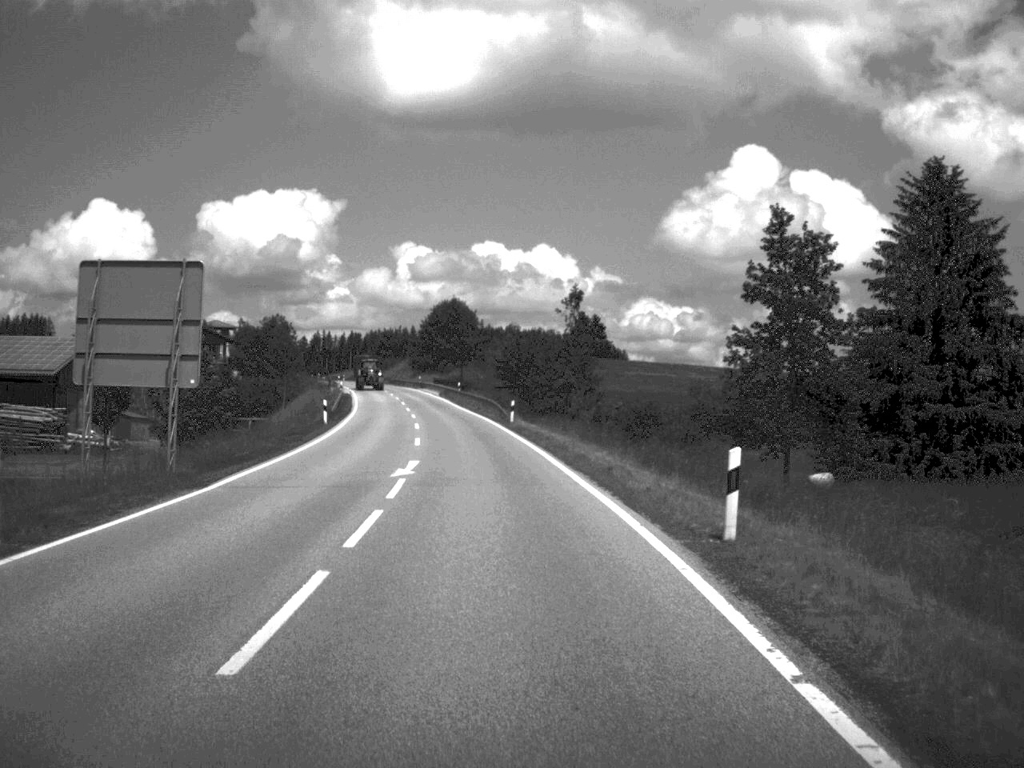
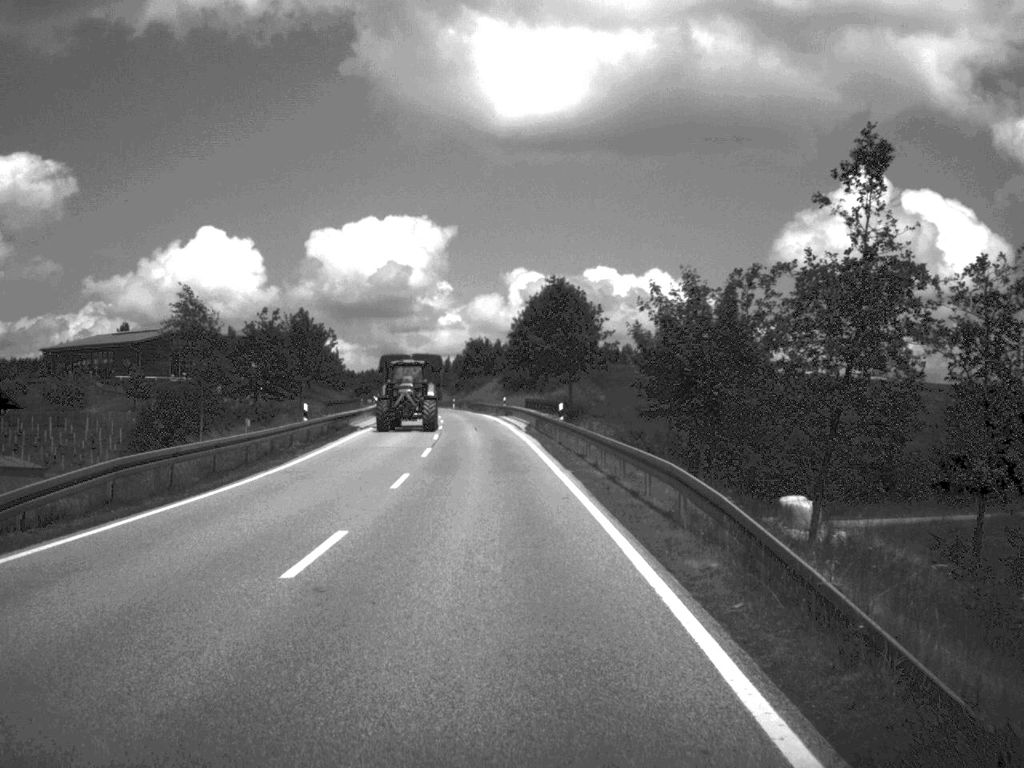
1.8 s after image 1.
(-2.2, +49.2) m; -5°
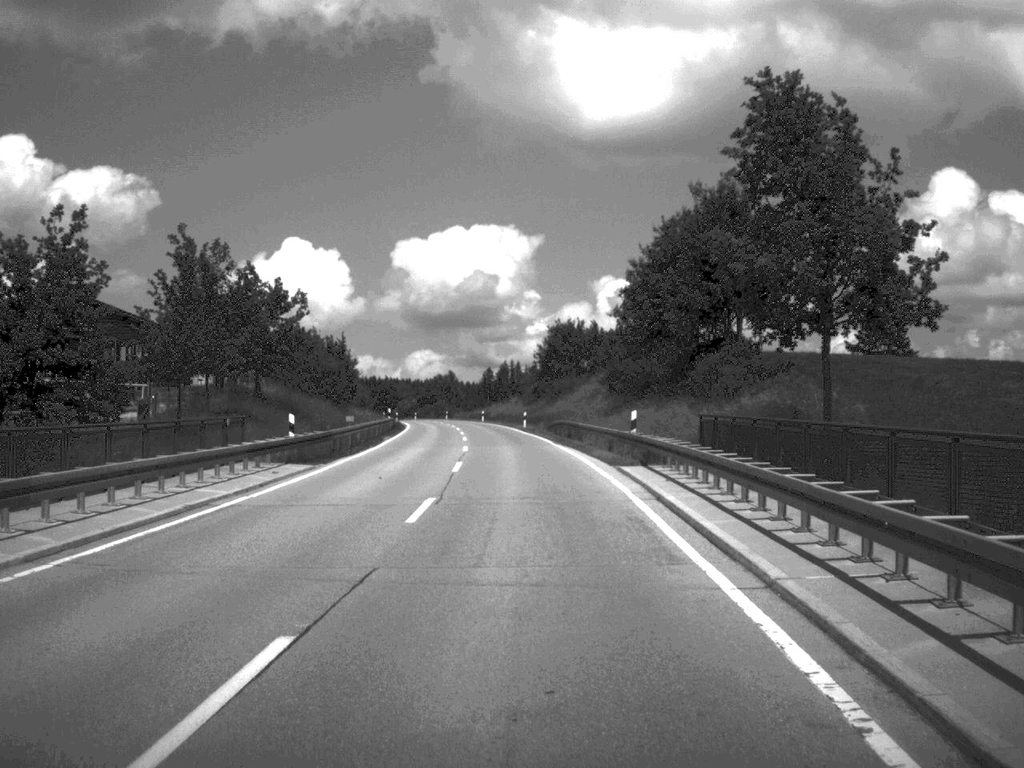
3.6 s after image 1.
(-1.9, +52.7) m; -4°
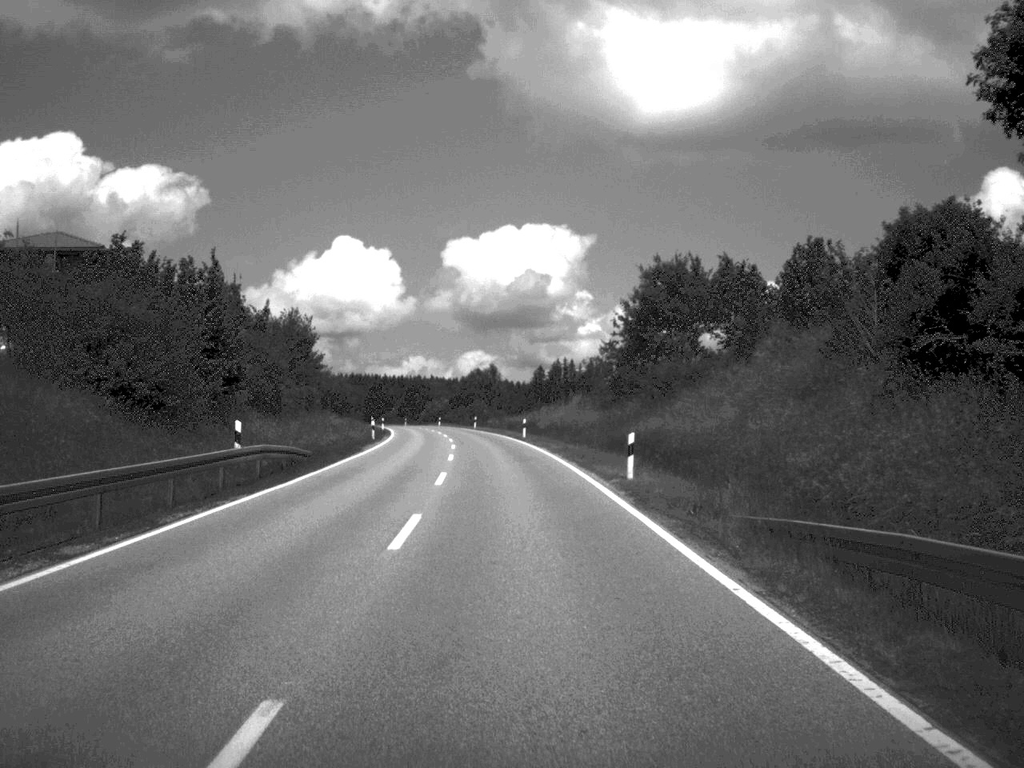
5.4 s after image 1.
(-1.1, +49.3) m; -2°
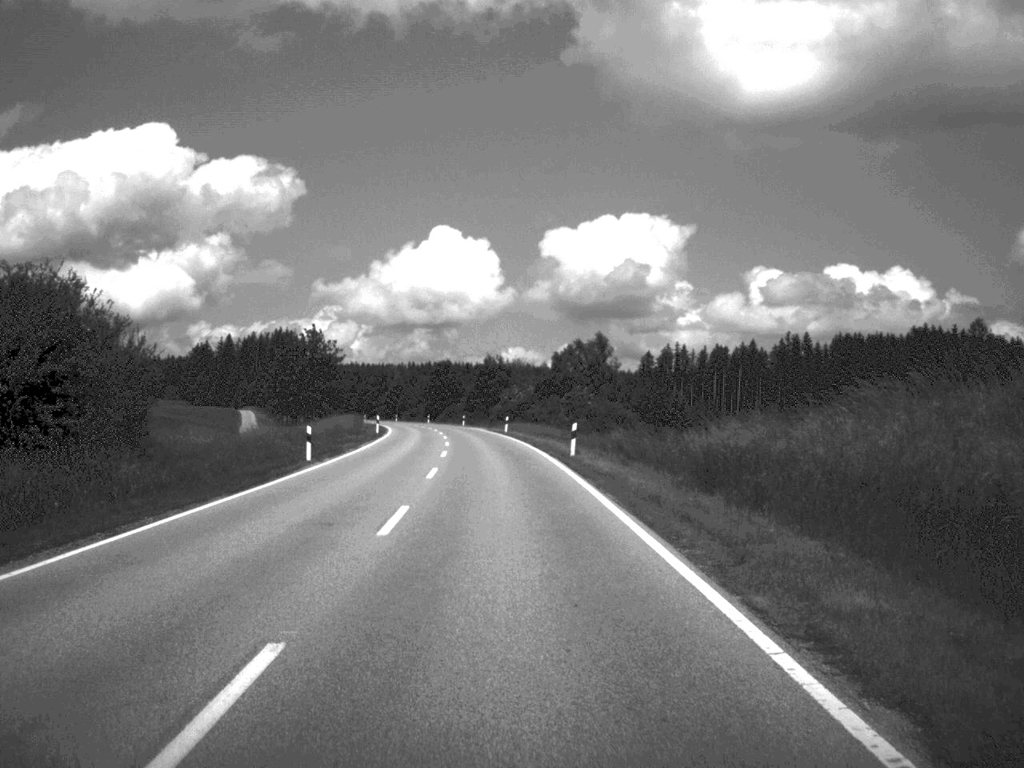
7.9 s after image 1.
(-2.7, +68.5) m; -5°
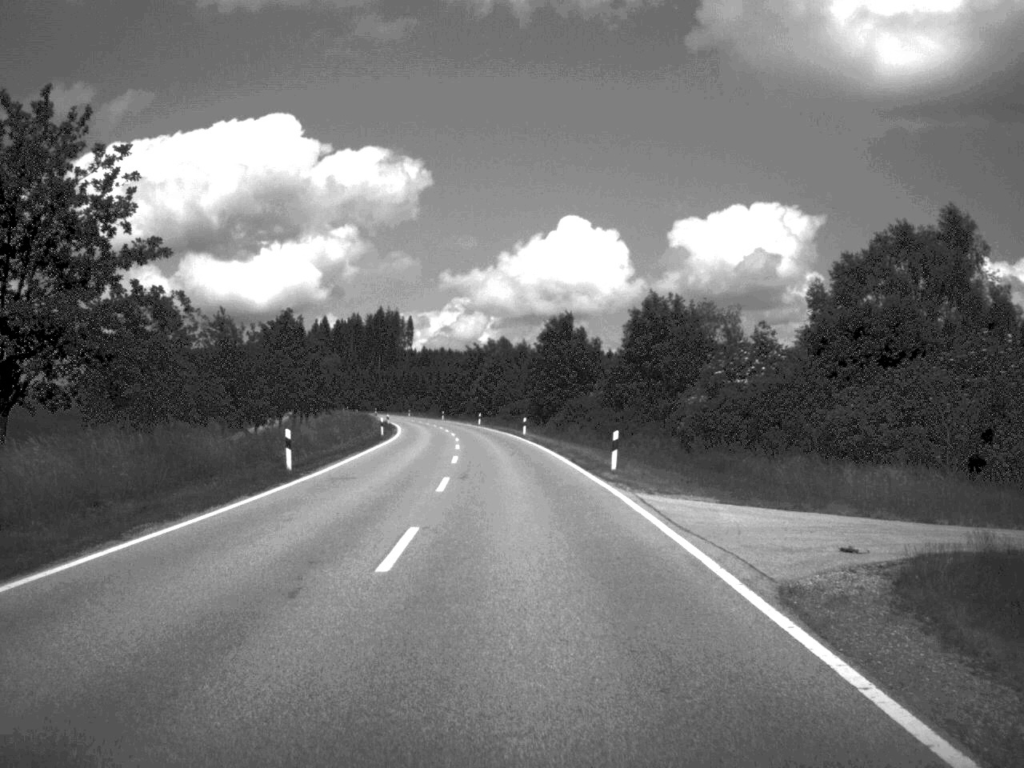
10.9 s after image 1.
(-4.8, +85.3) m; -6°
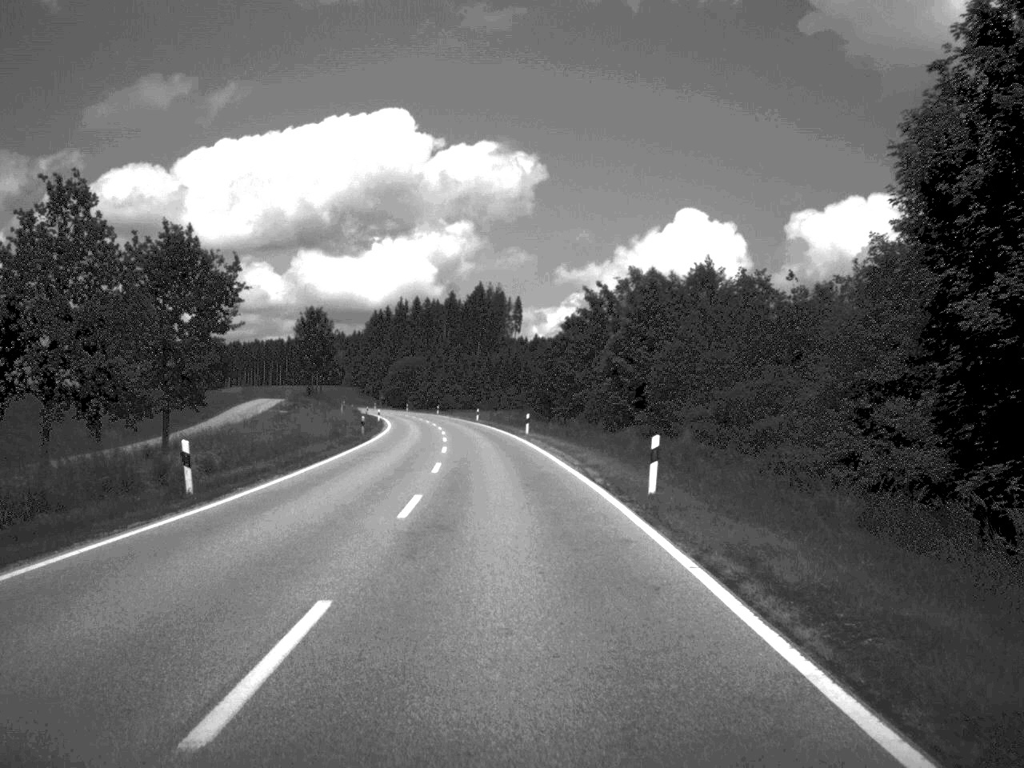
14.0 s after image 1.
(-4.2, +88.0) m; -6°
